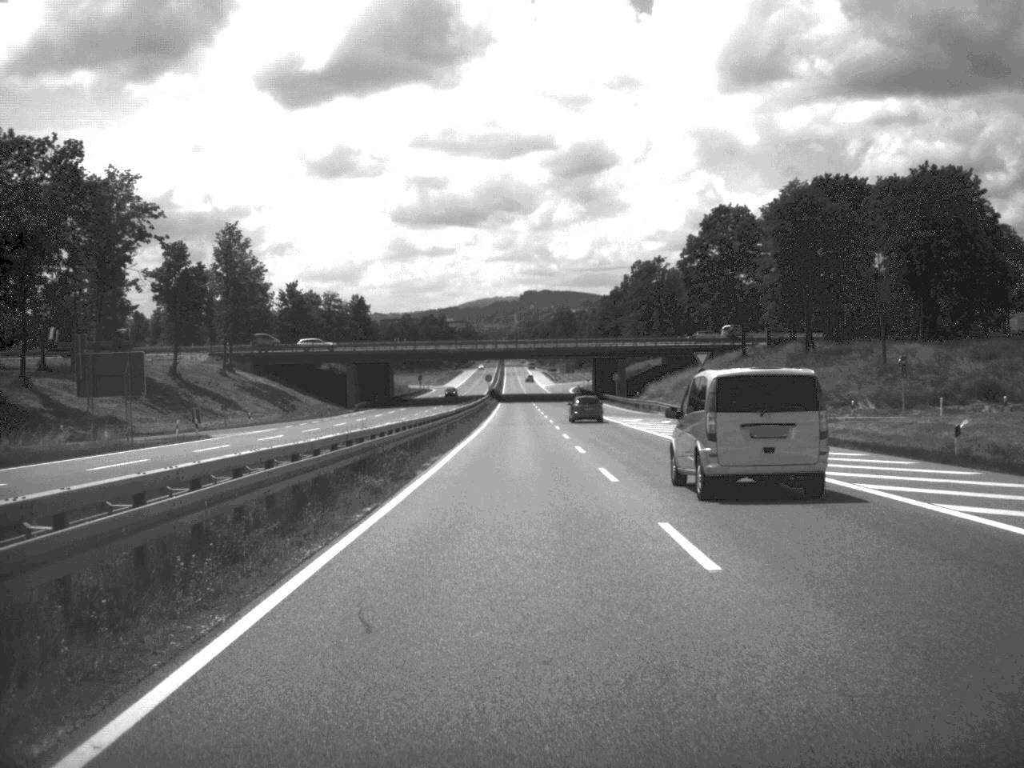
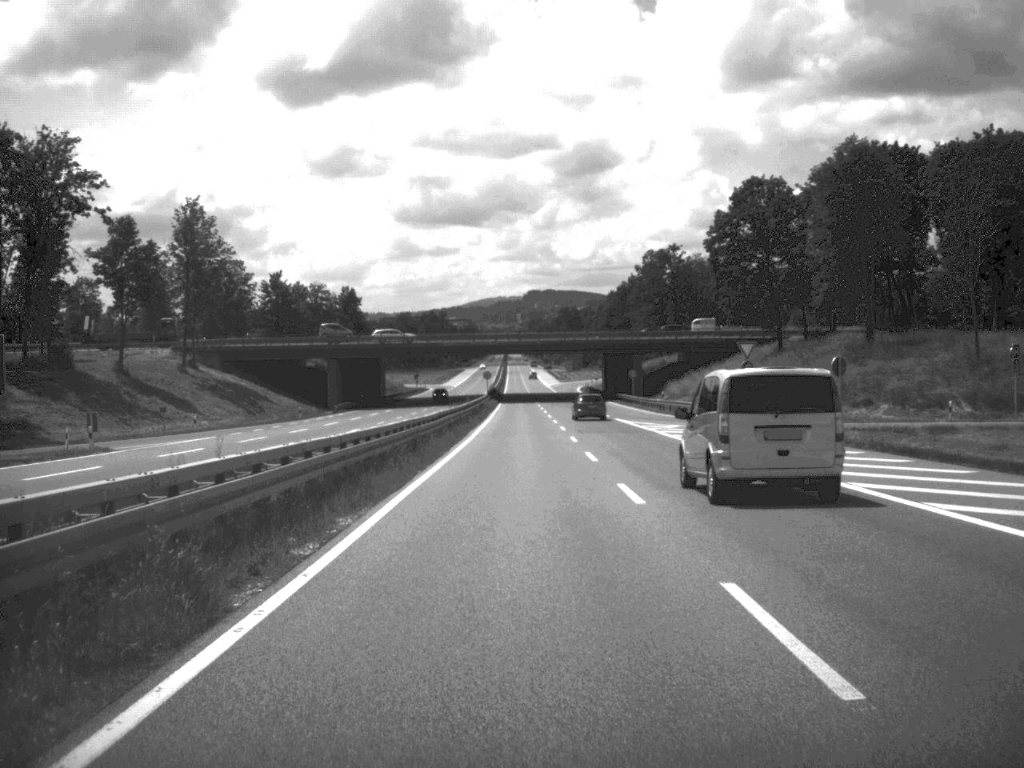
(0.0, +16.6) m; 0°
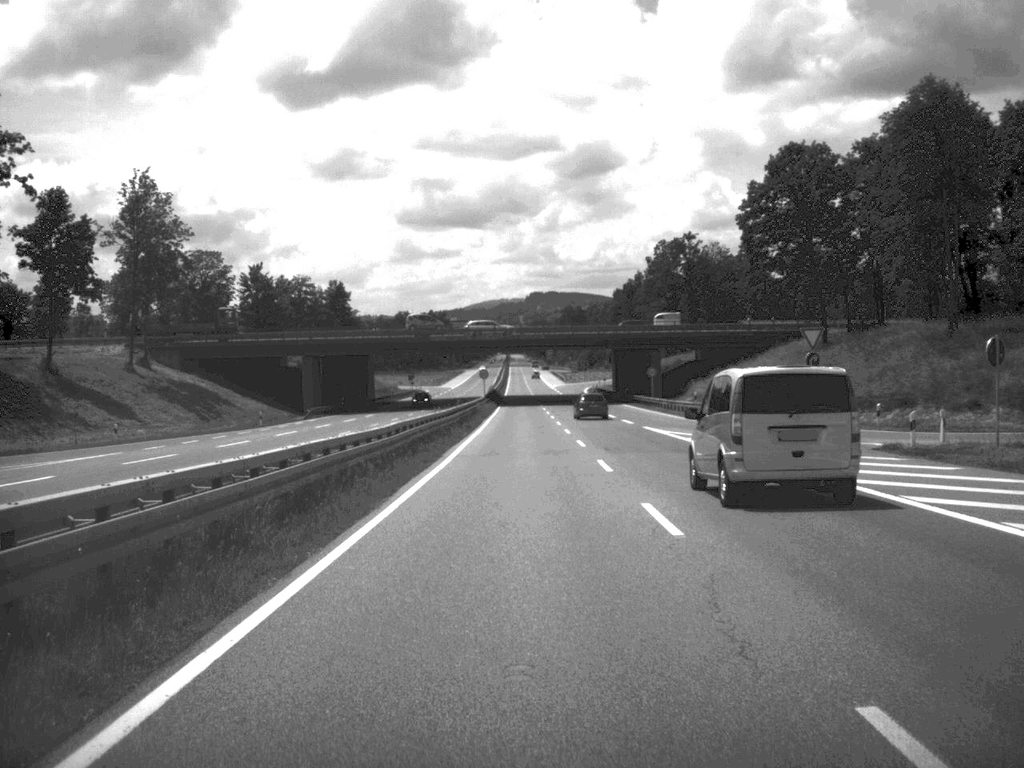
(0.0, +15.9) m; 0°
